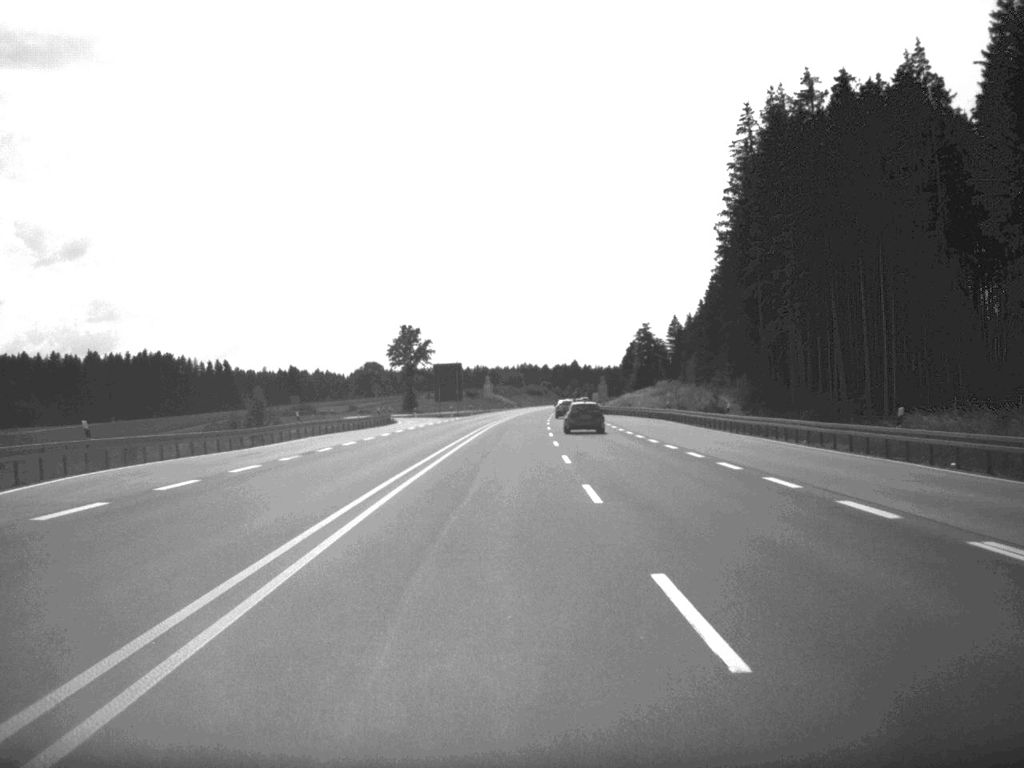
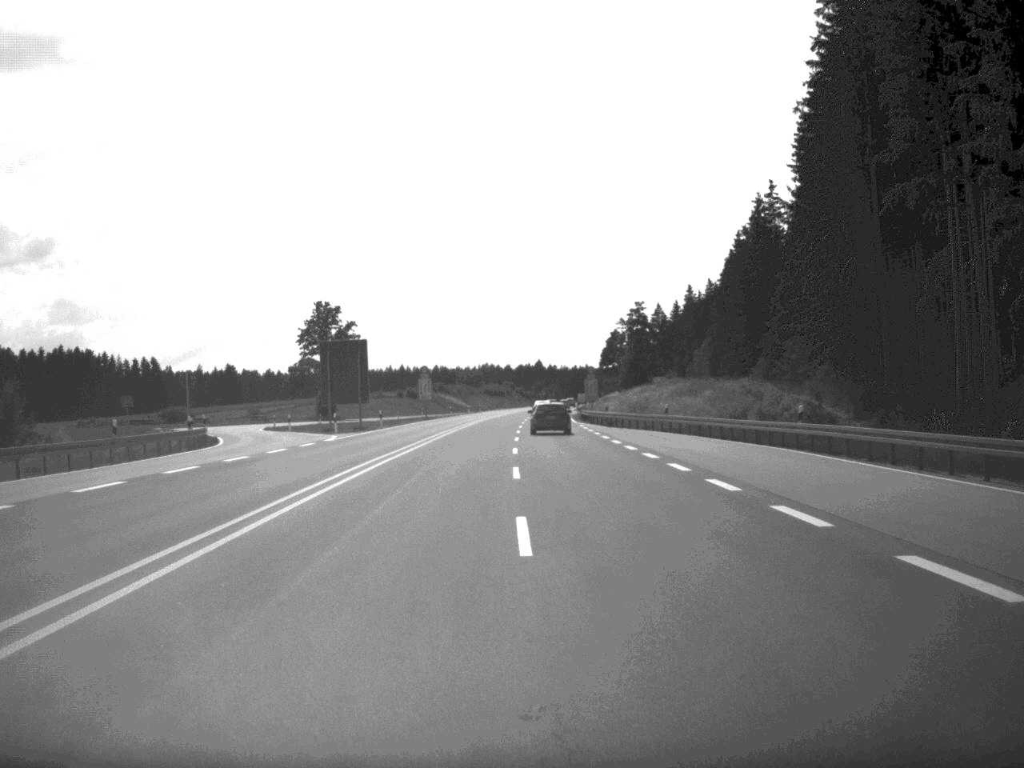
(+0.8, +54.0) m; +2°
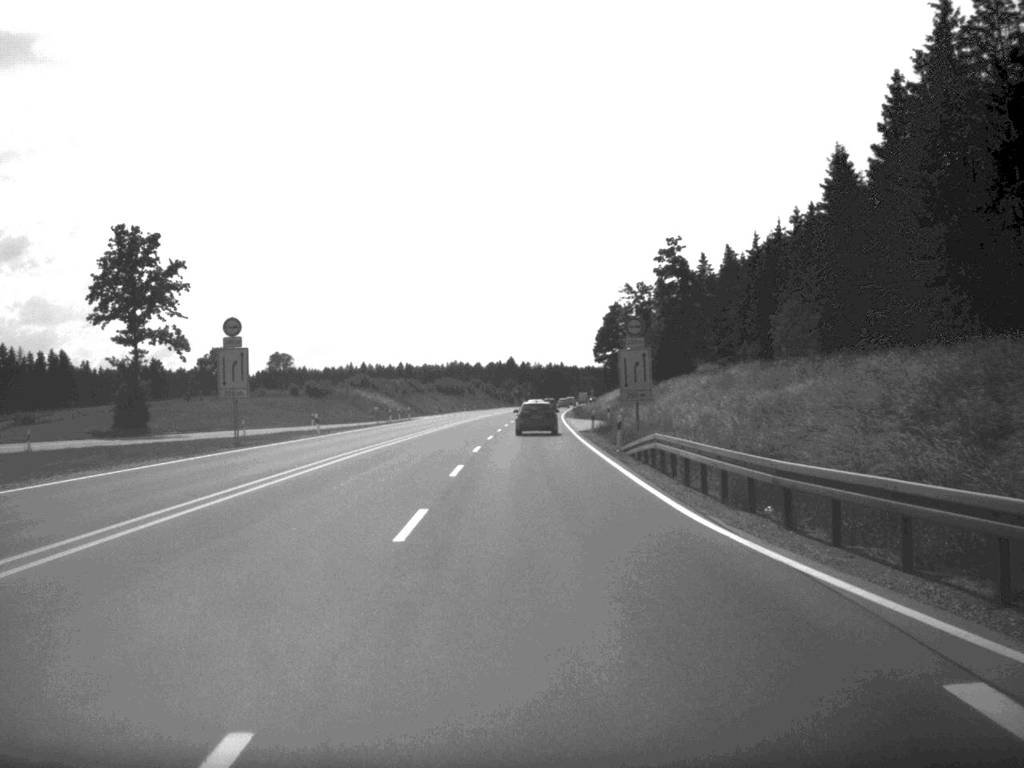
(+0.8, +70.4) m; +1°
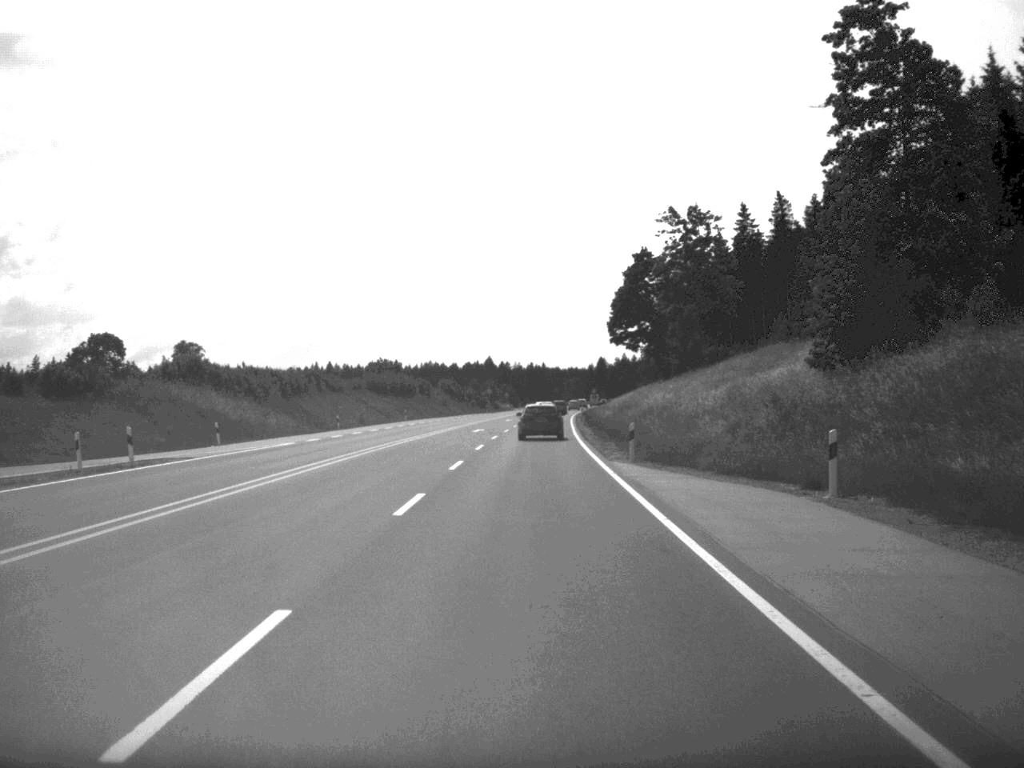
(+0.5, +67.9) m; +1°
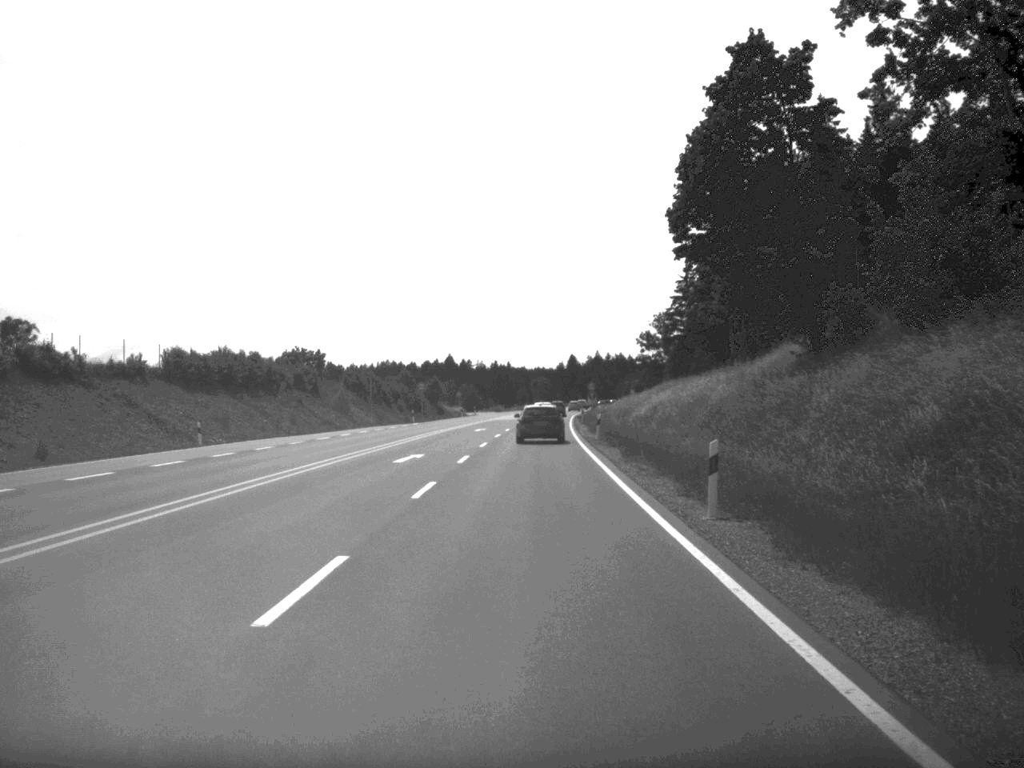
(+0.8, +68.2) m; +2°
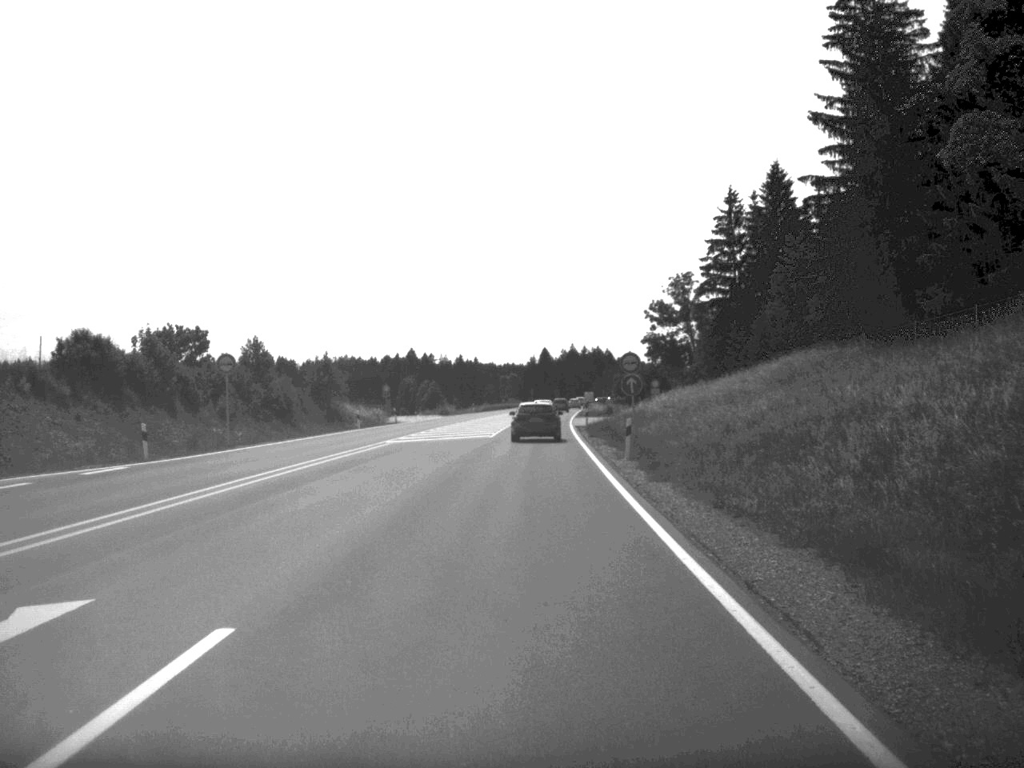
(+0.8, +63.6) m; +1°
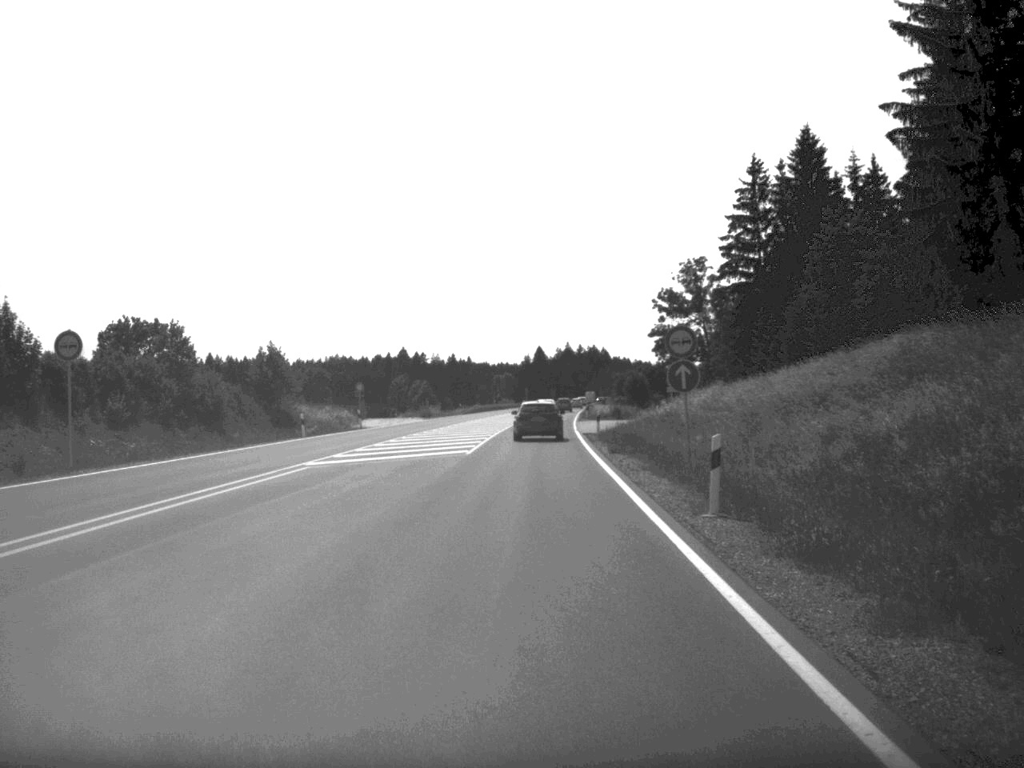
(0.0, +16.1) m; 0°
